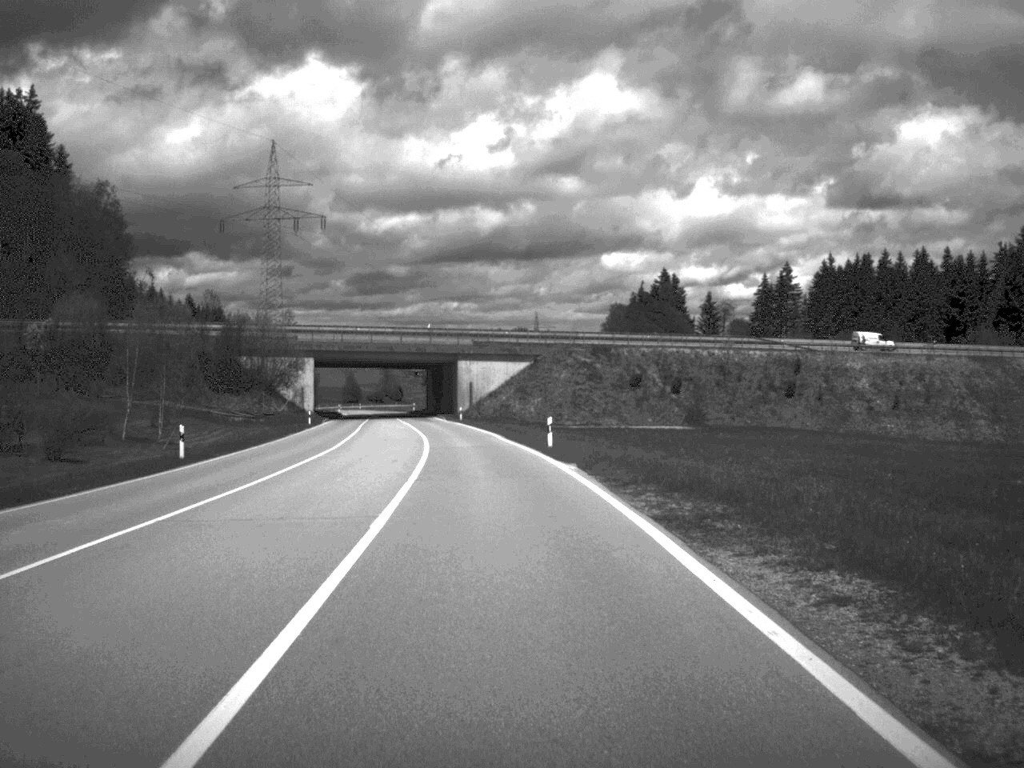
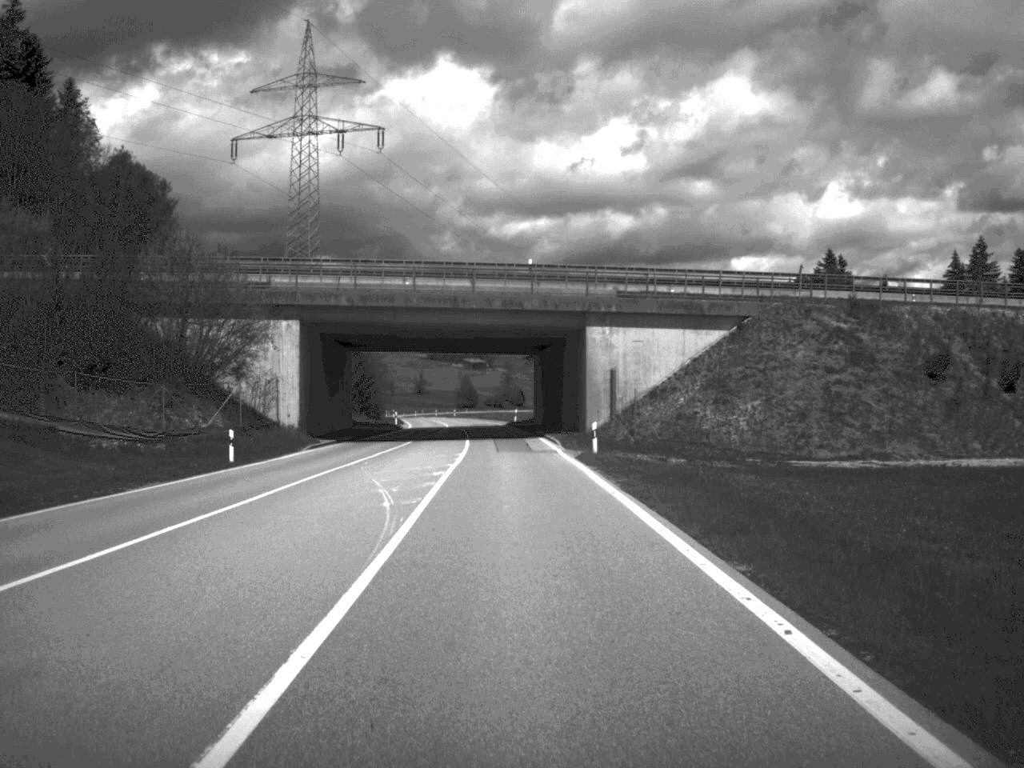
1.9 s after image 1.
(-2.9, +52.4) m; -6°
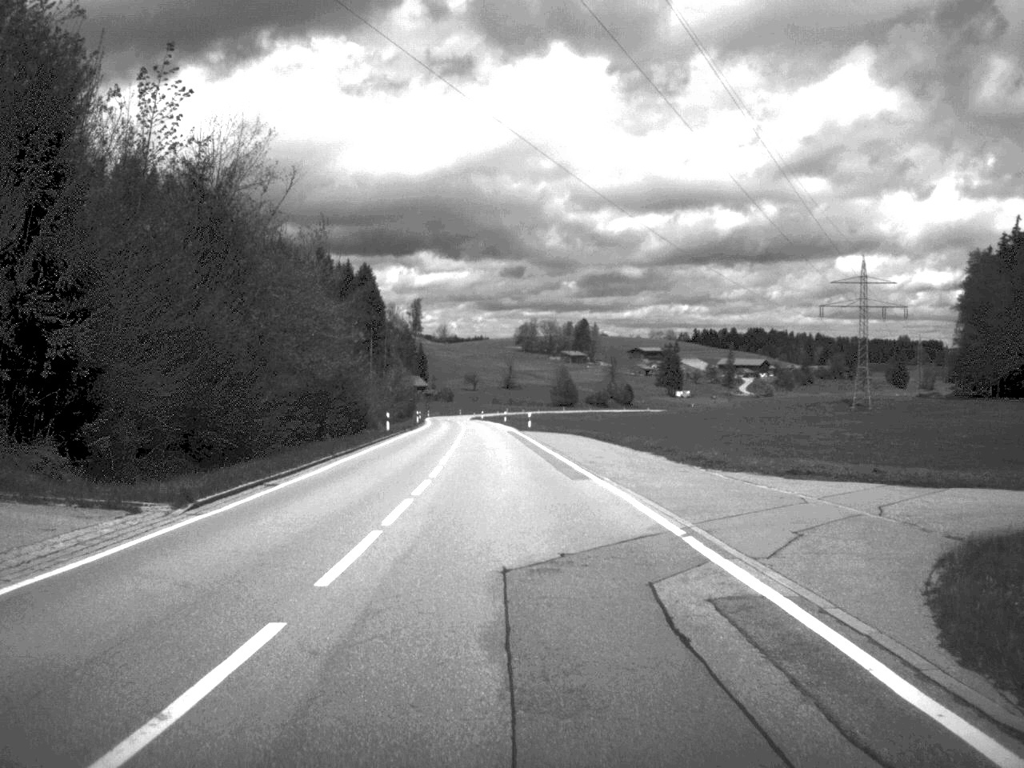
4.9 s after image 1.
(-3.3, +83.0) m; -5°
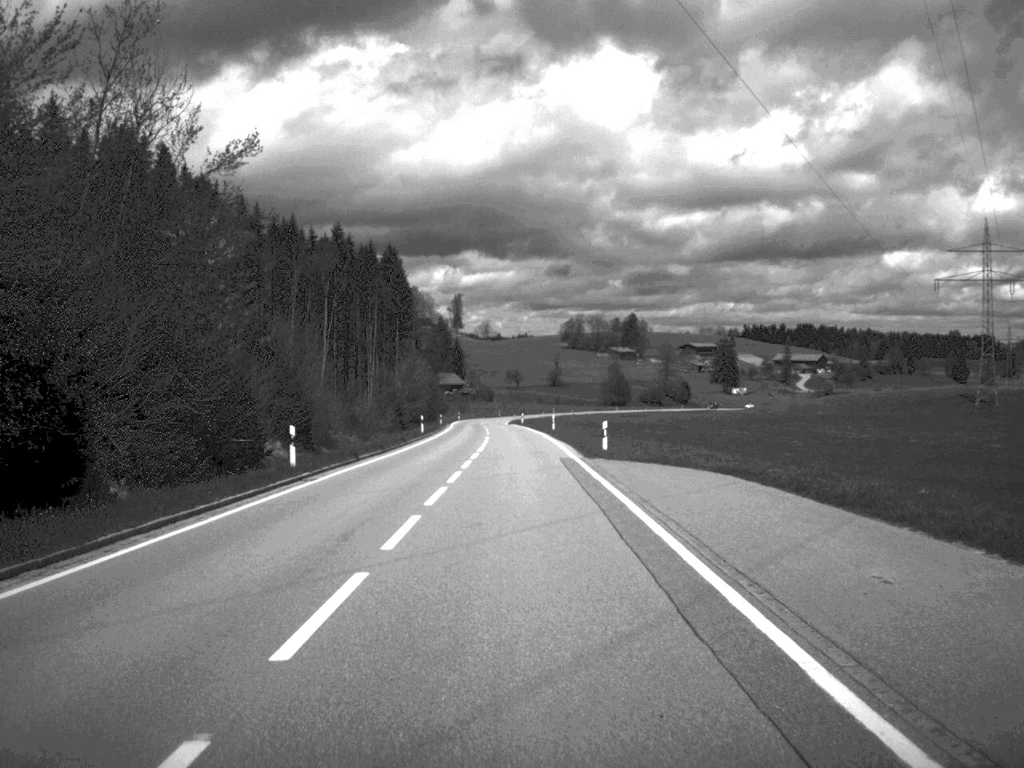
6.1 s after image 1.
(-0.8, +36.5) m; -2°
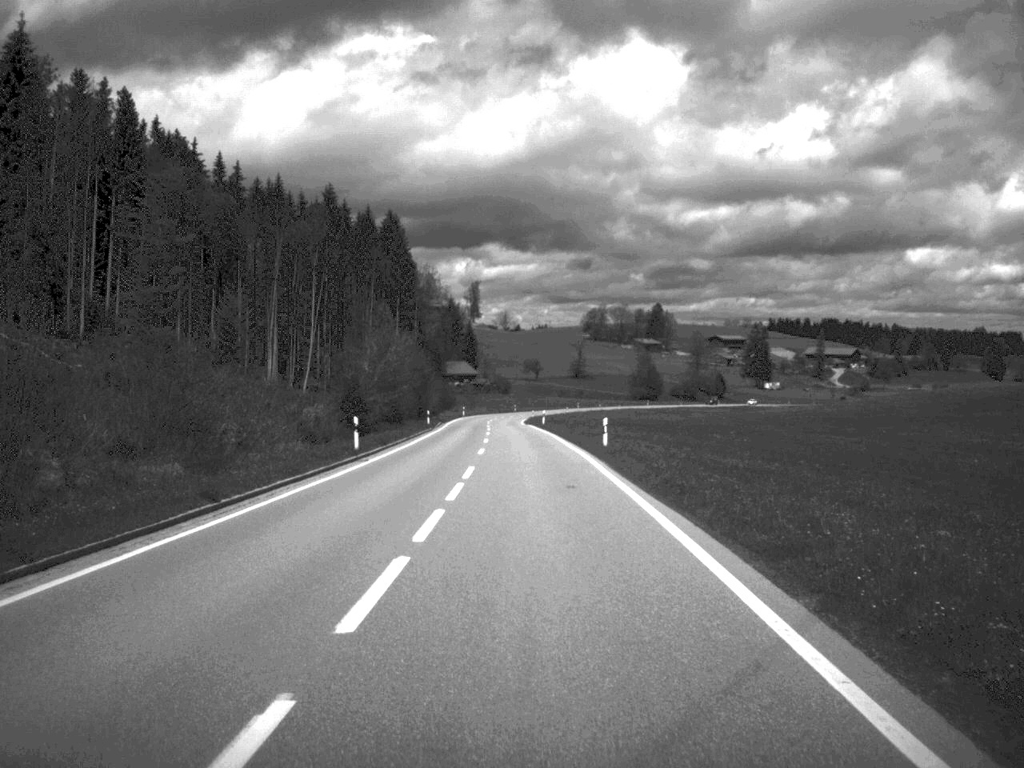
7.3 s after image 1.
(-0.2, +34.7) m; -1°
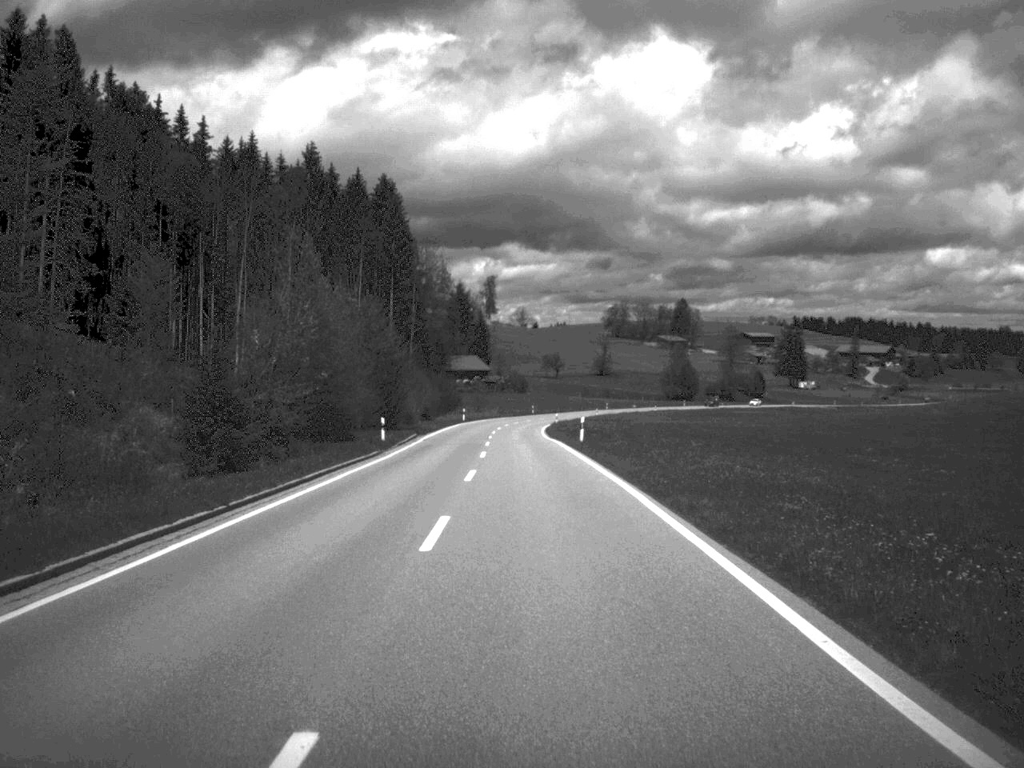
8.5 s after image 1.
(-0.3, +35.3) m; -1°
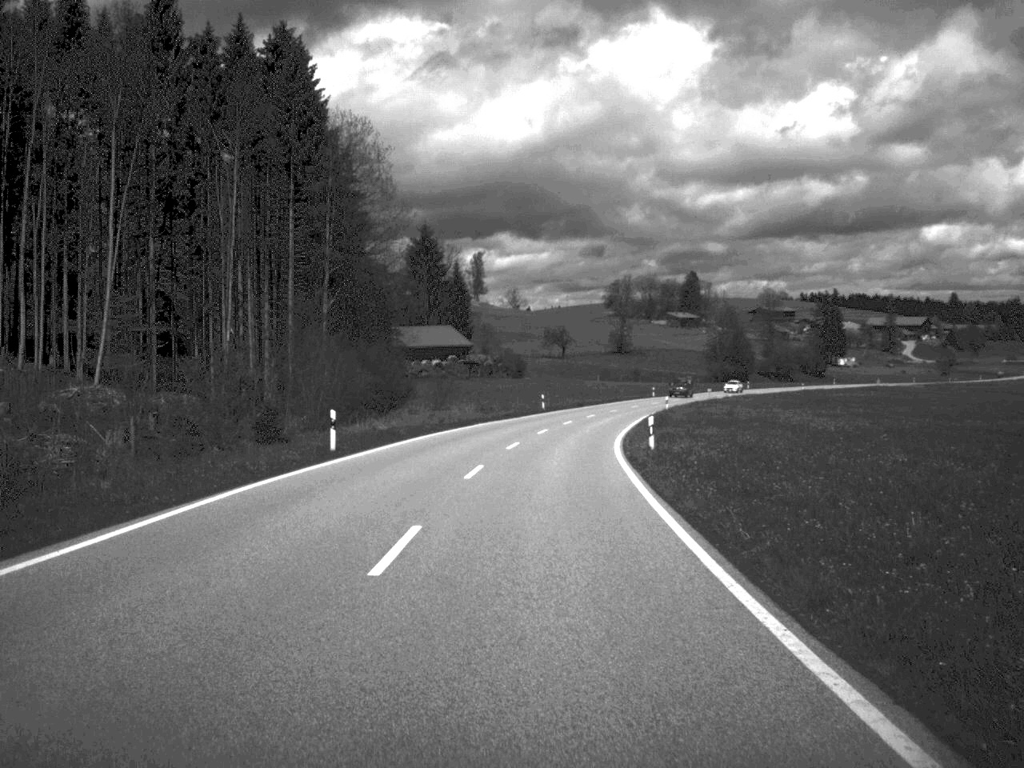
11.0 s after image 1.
(-0.6, +73.7) m; 0°
